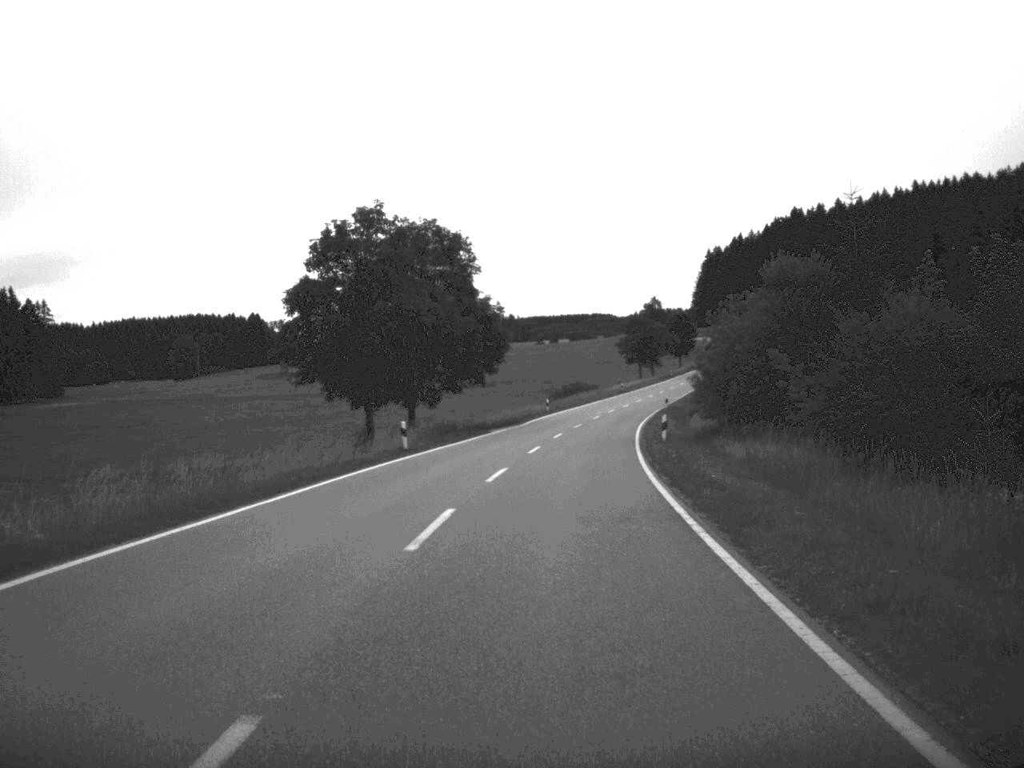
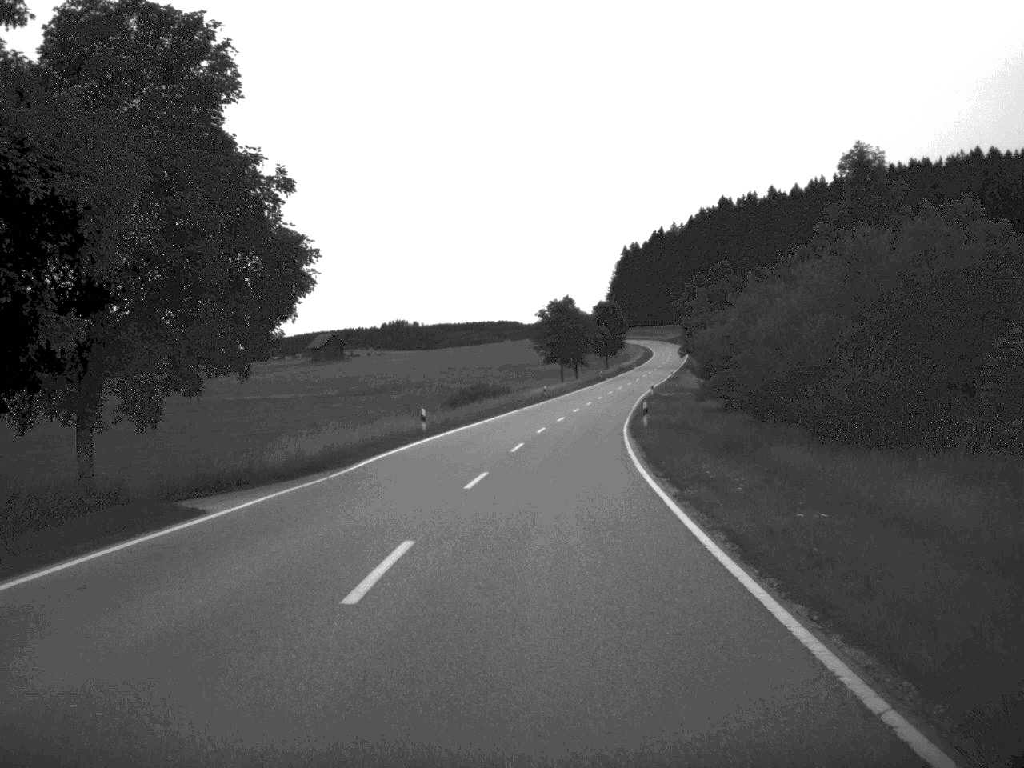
(+1.6, +38.3) m; +4°
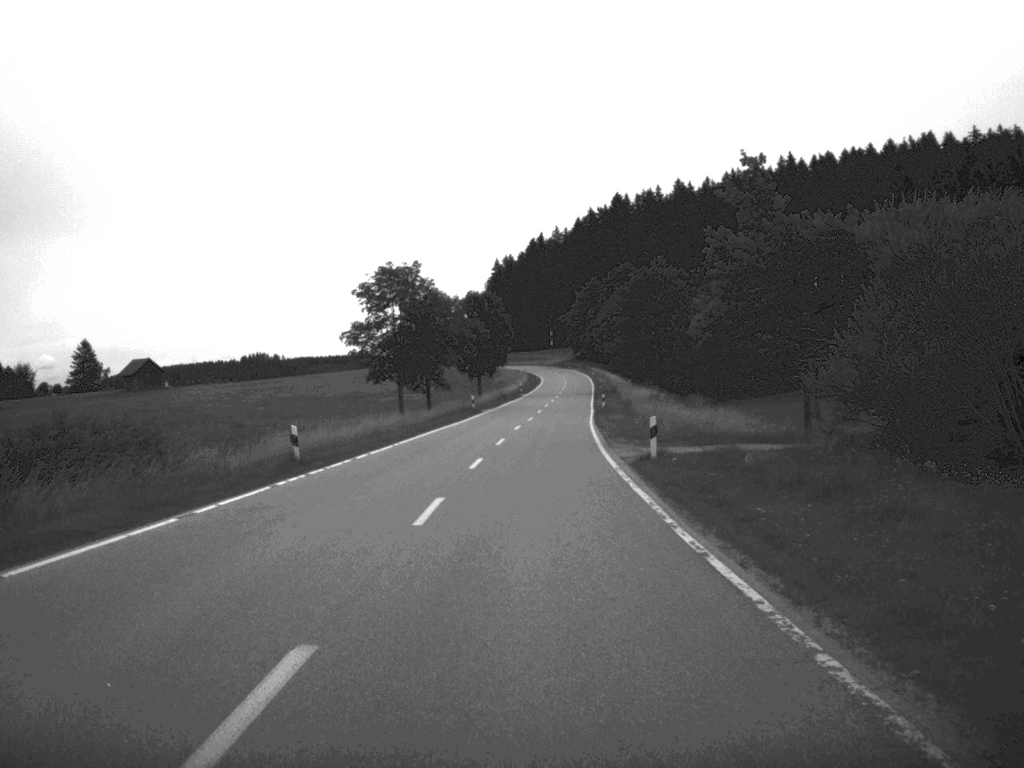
(+3.4, +64.3) m; +6°
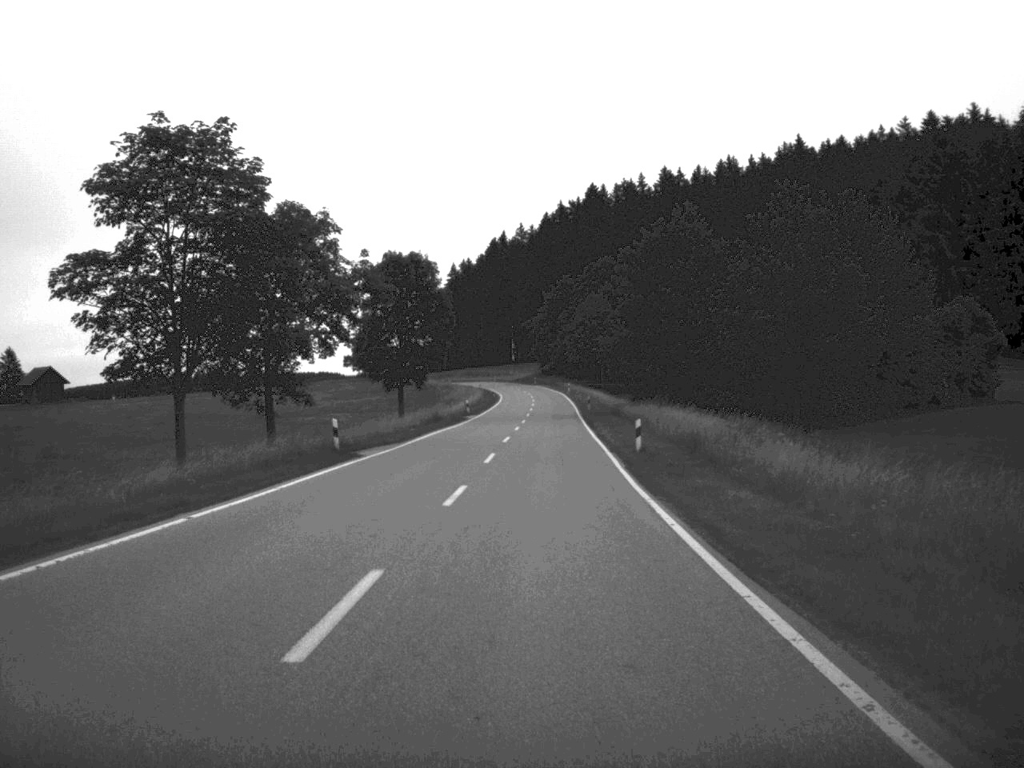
(+0.6, +43.2) m; +2°
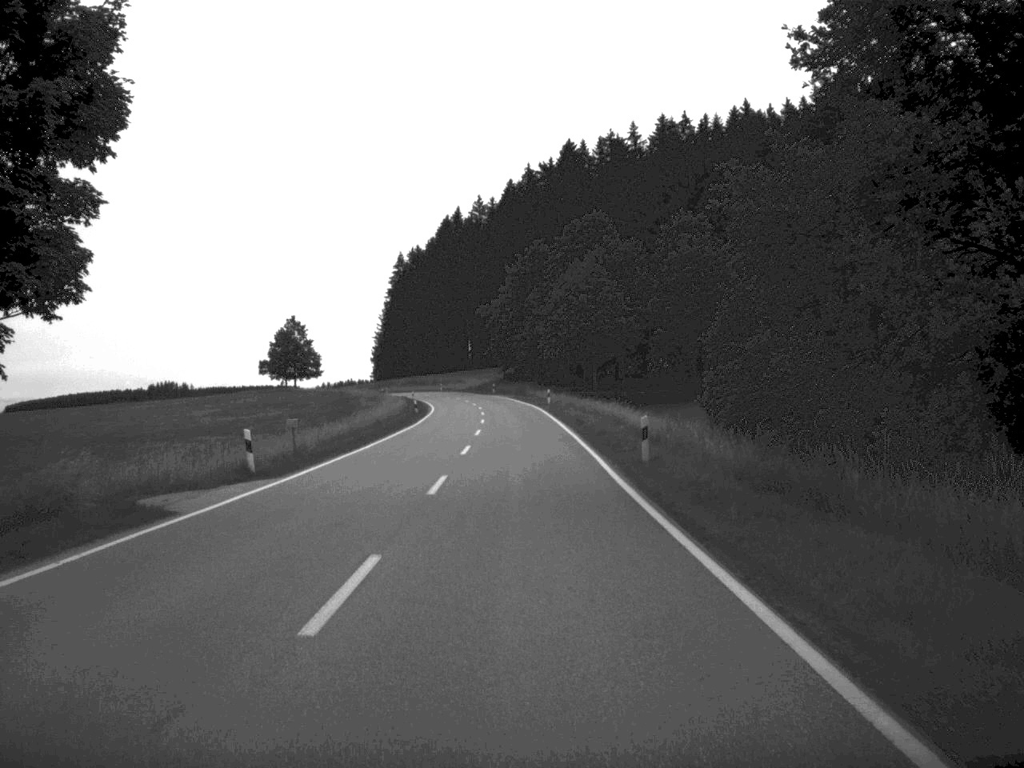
(+1.0, +57.1) m; +1°
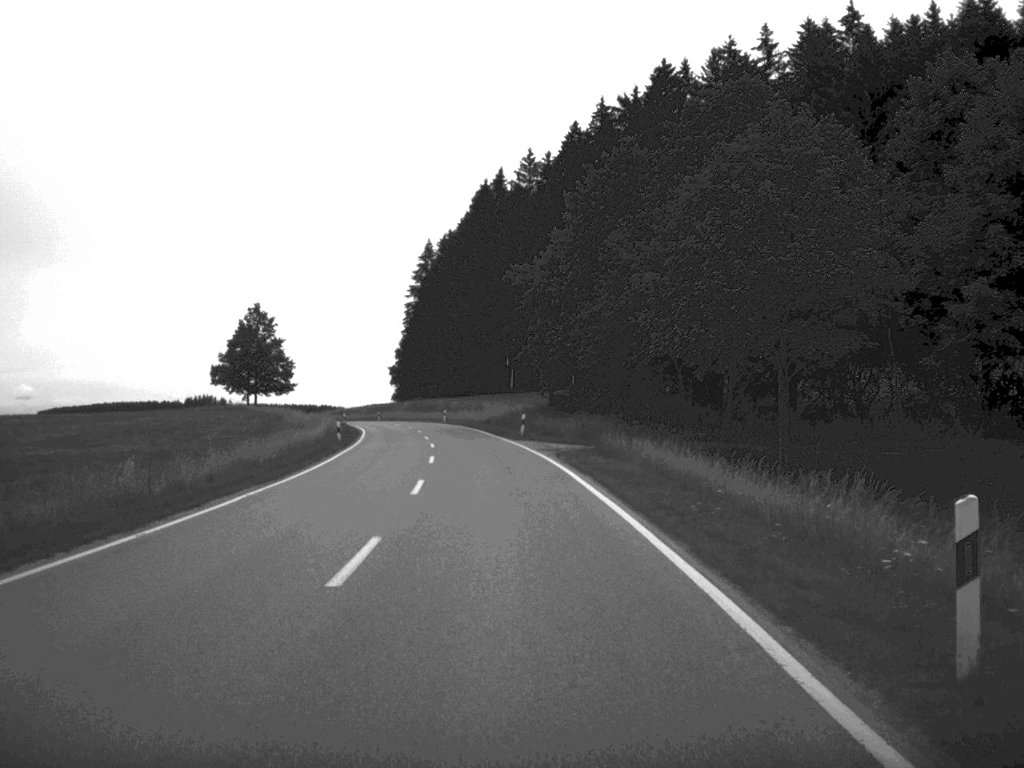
(-0.8, +68.2) m; -3°
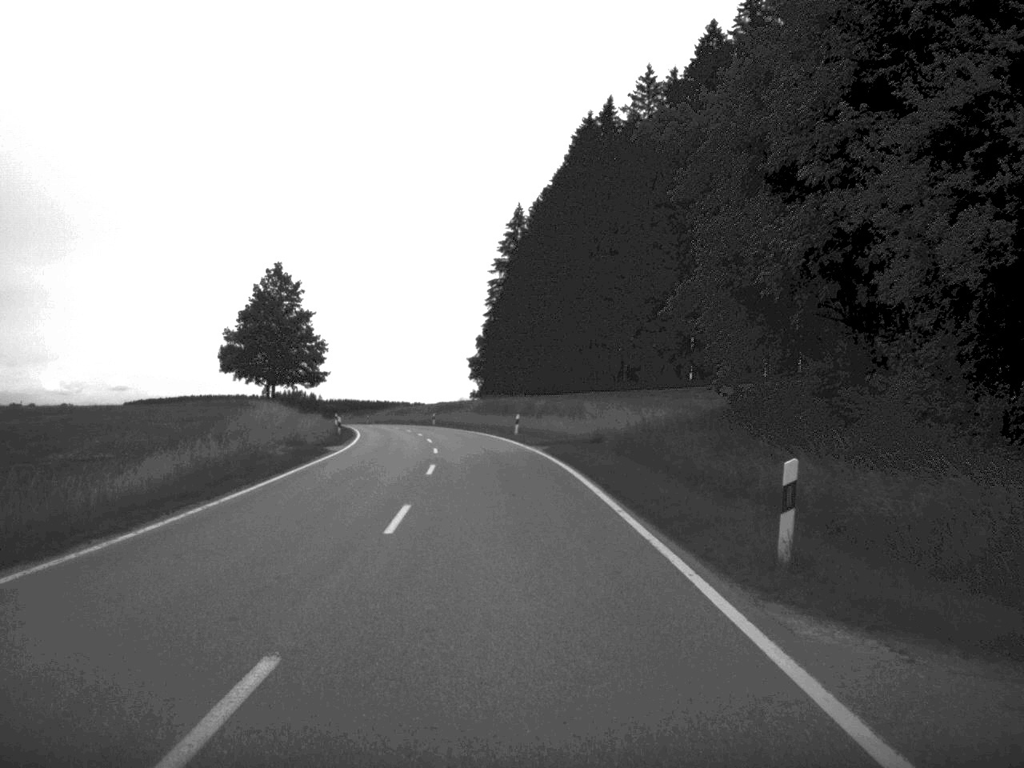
(-1.5, +42.4) m; -4°
